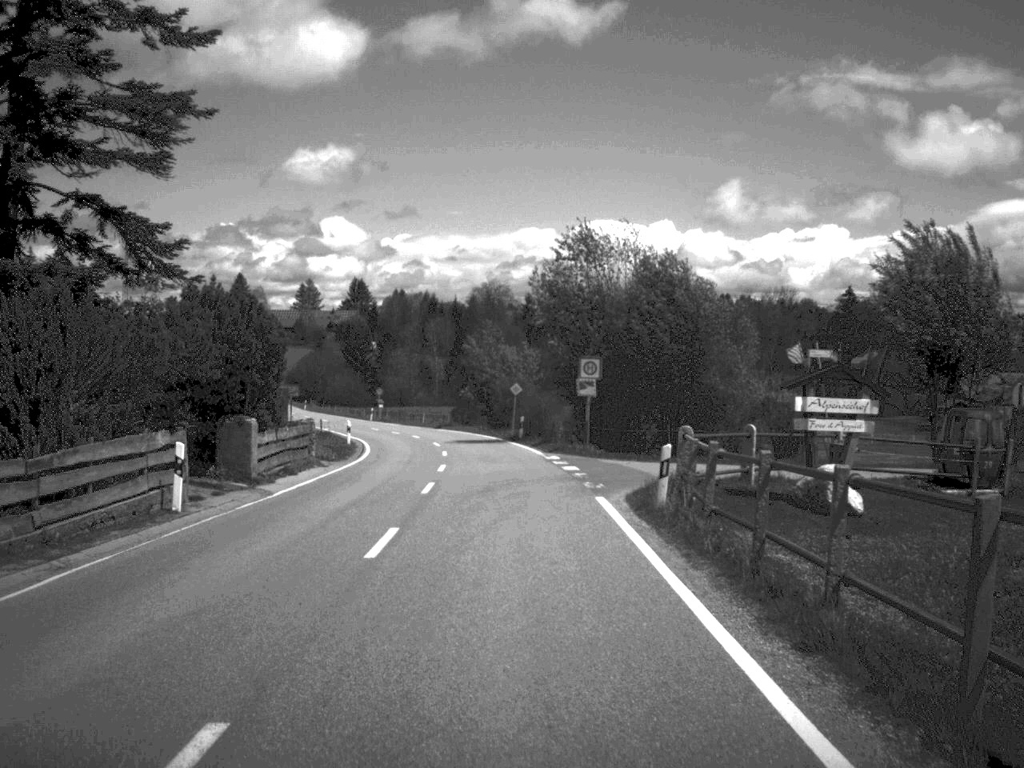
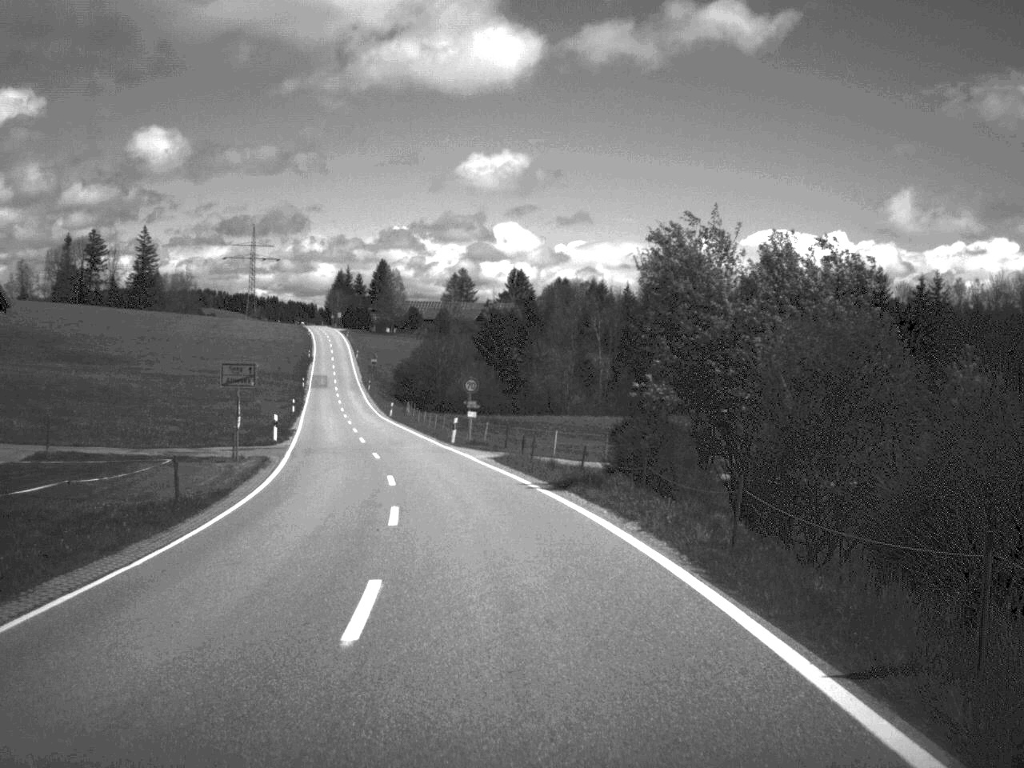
(-2.4, +48.2) m; -8°
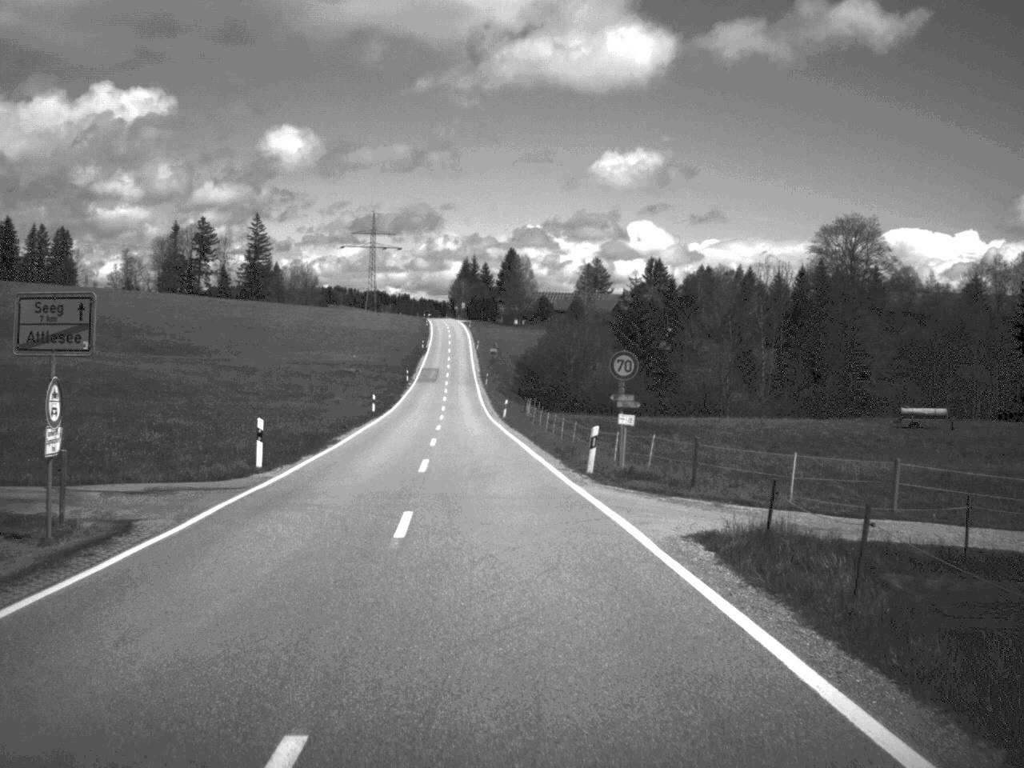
(-1.2, +22.4) m; -6°
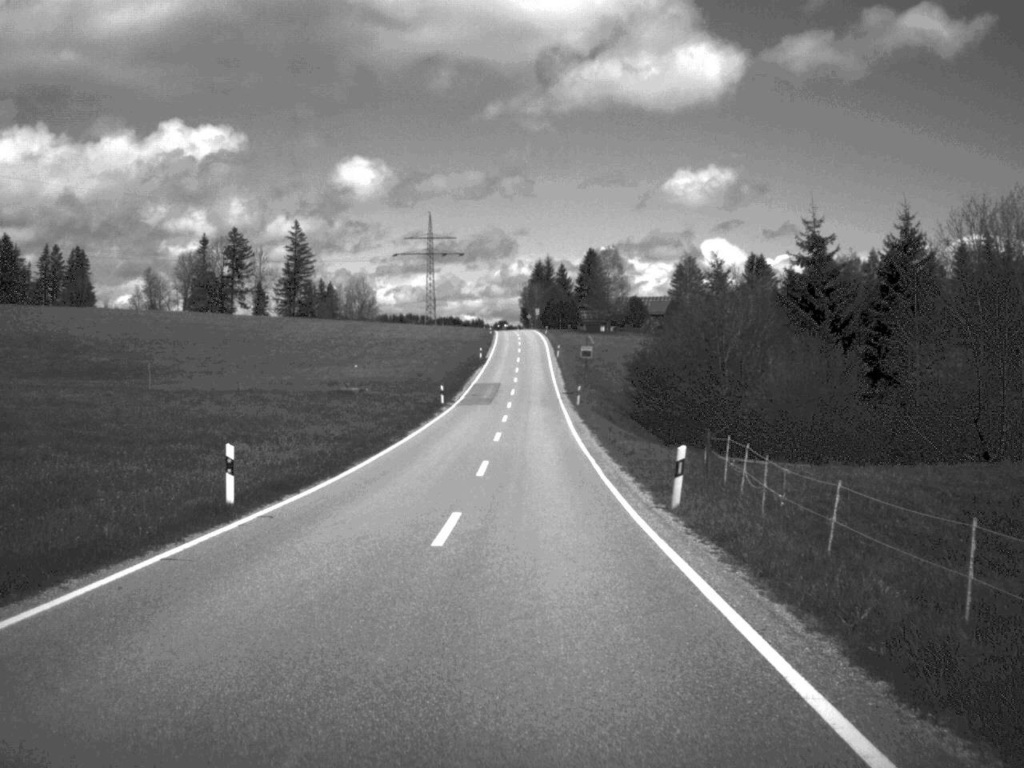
(-2.1, +46.6) m; -4°
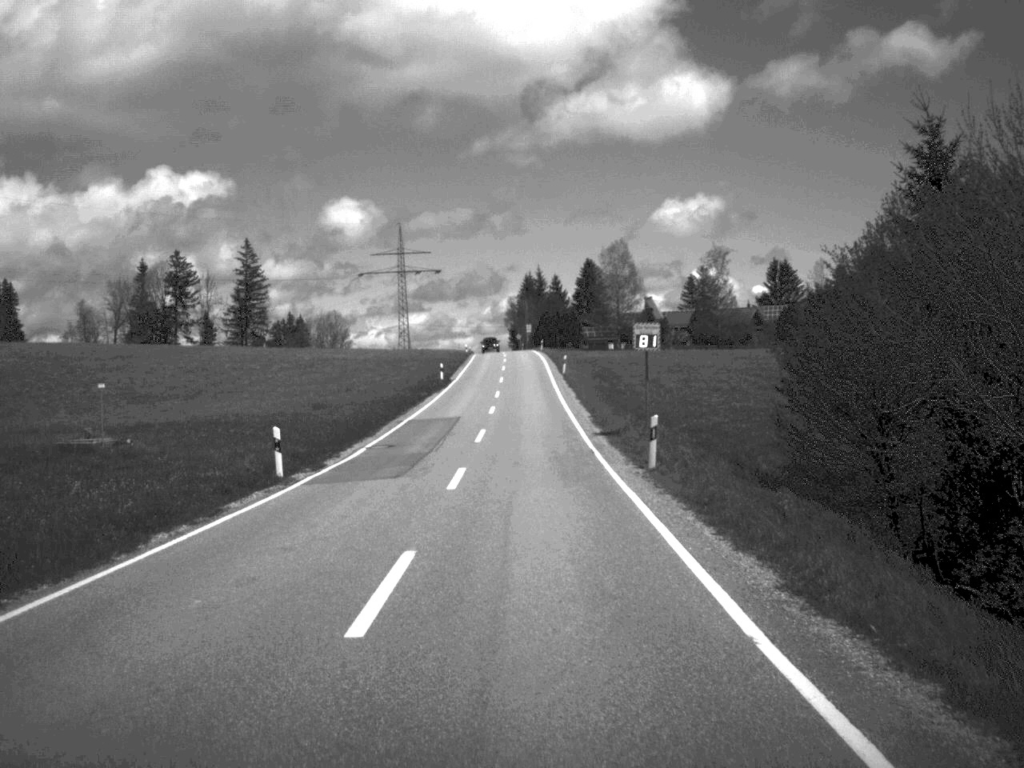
(+0.2, +41.5) m; 0°
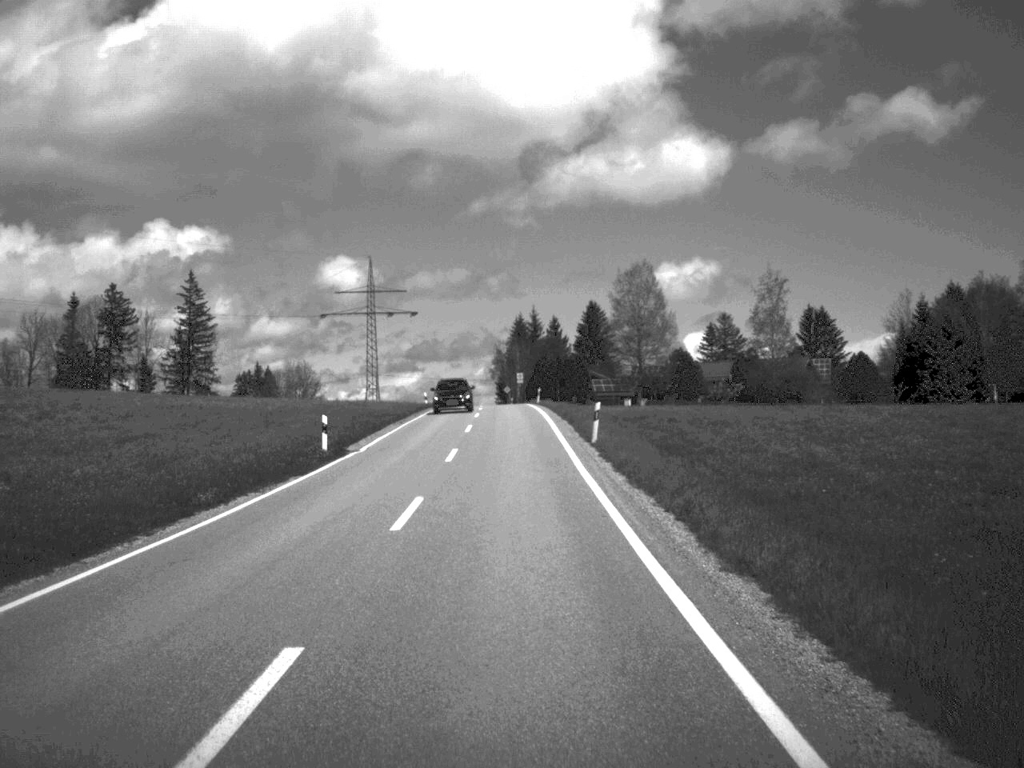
(+0.2, +38.8) m; 0°
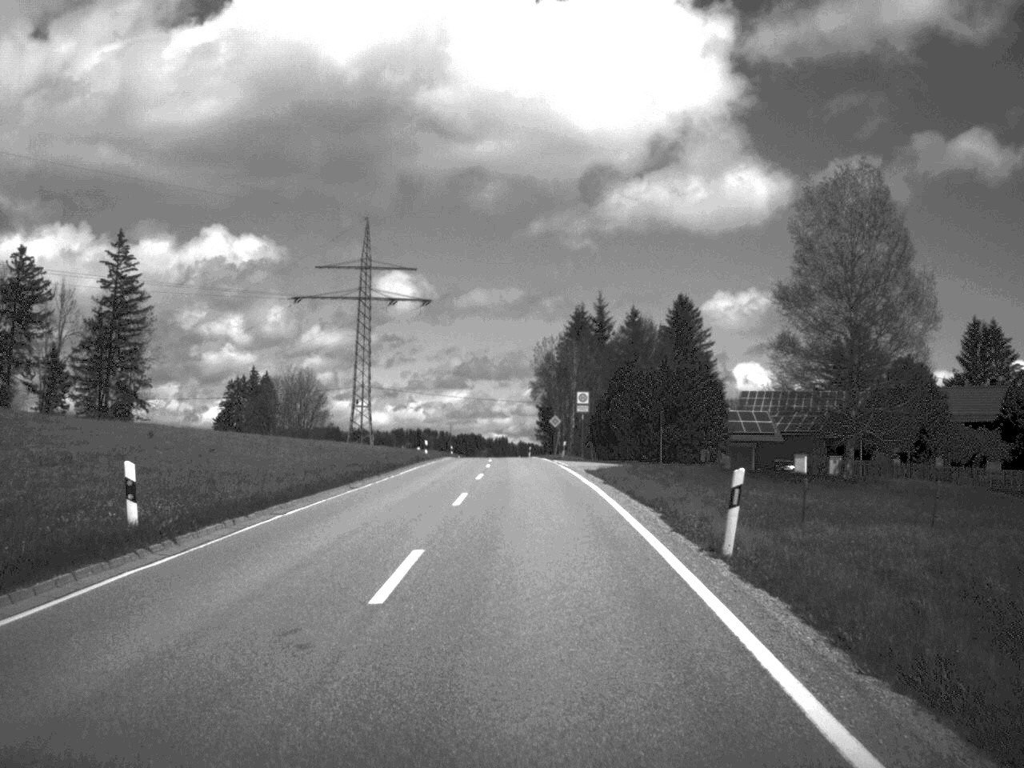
(-1.1, +63.9) m; -2°
